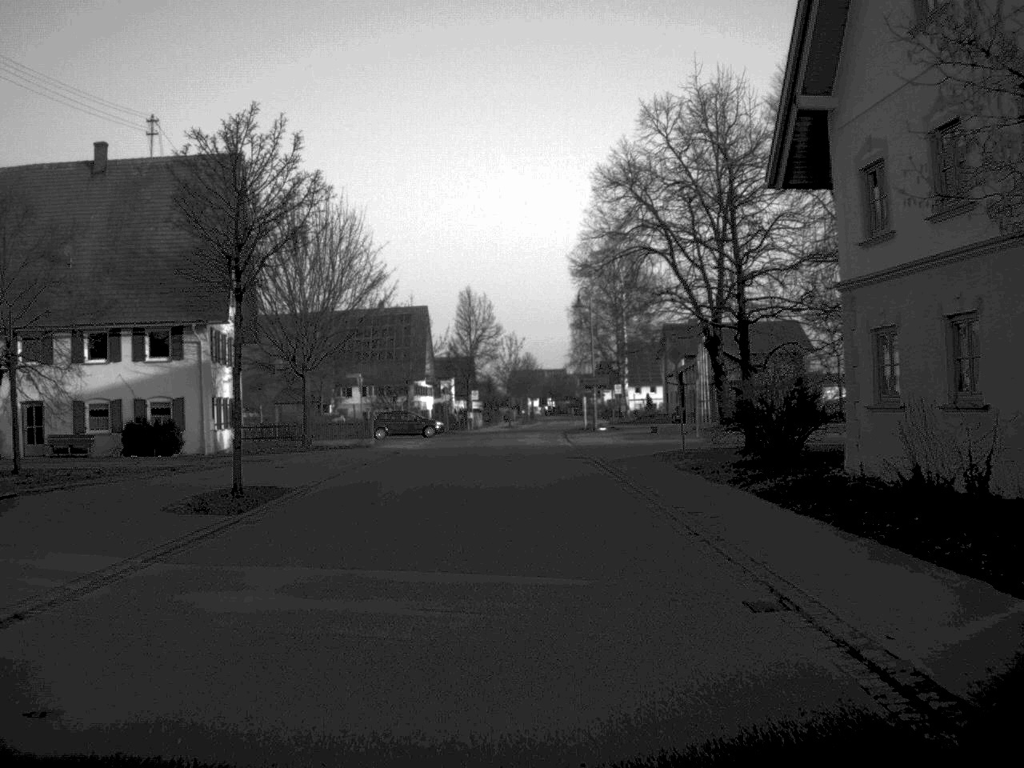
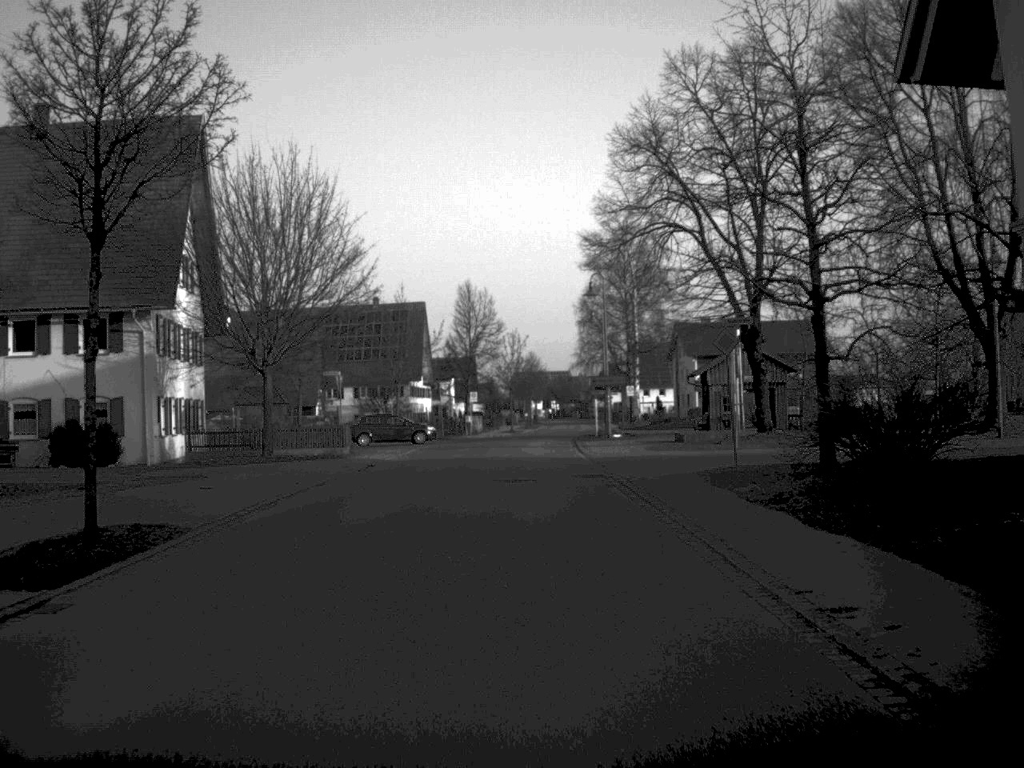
(0.0, +7.9) m; 0°
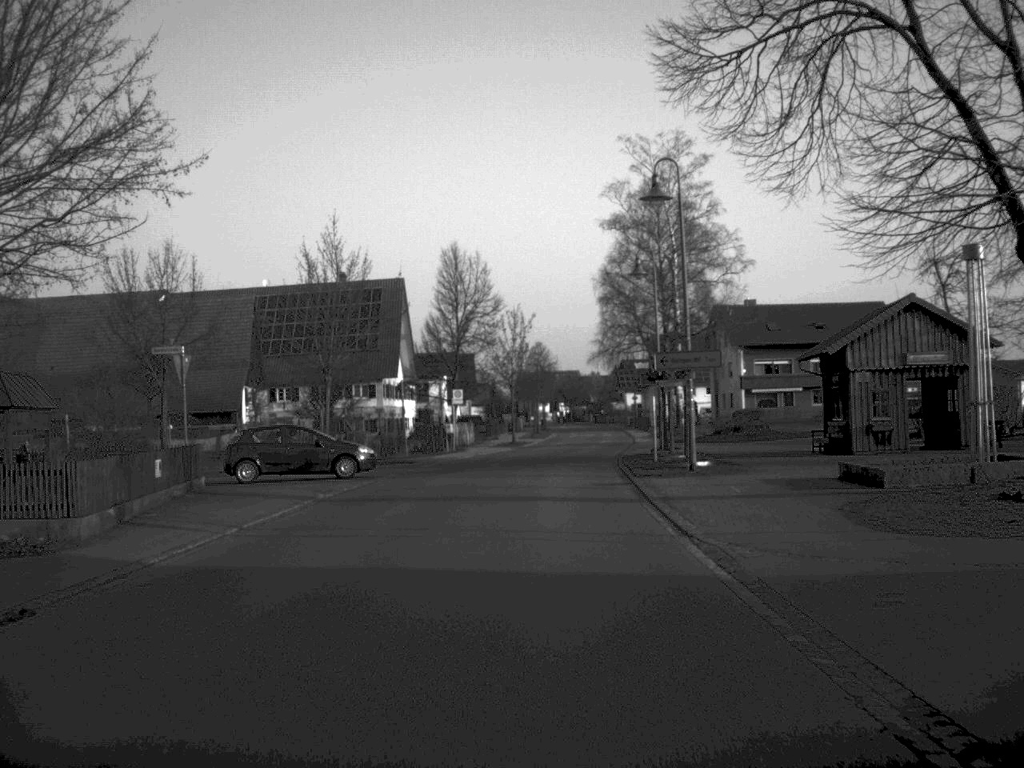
(-0.1, +25.4) m; 0°
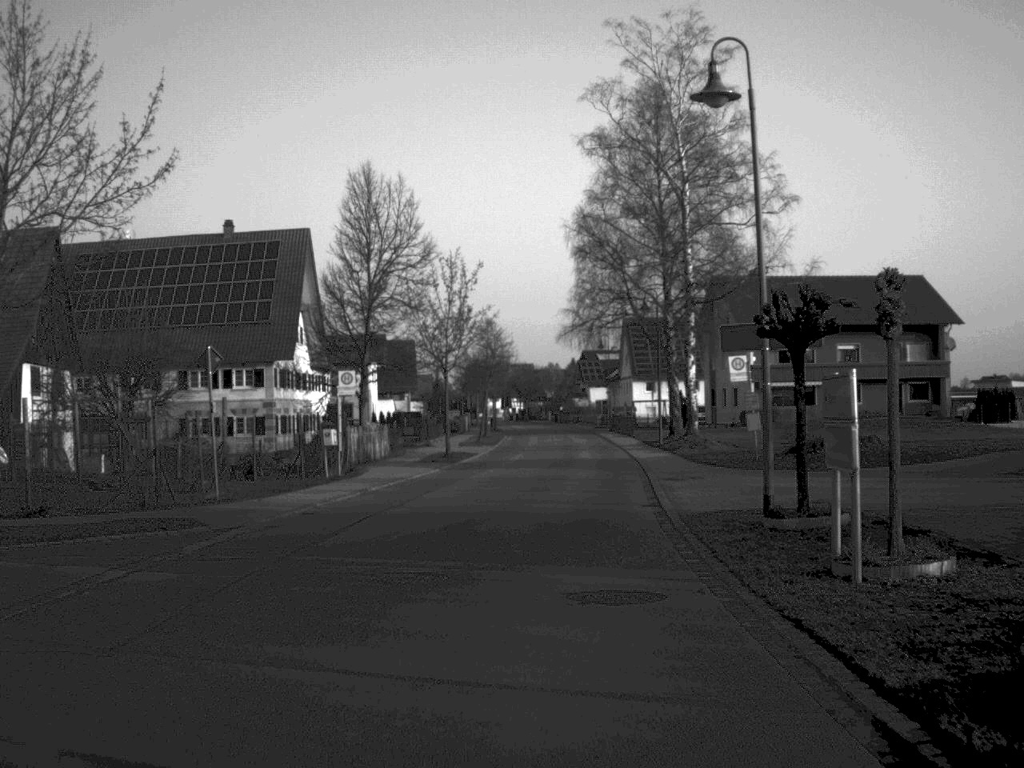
(+0.4, +24.6) m; +2°
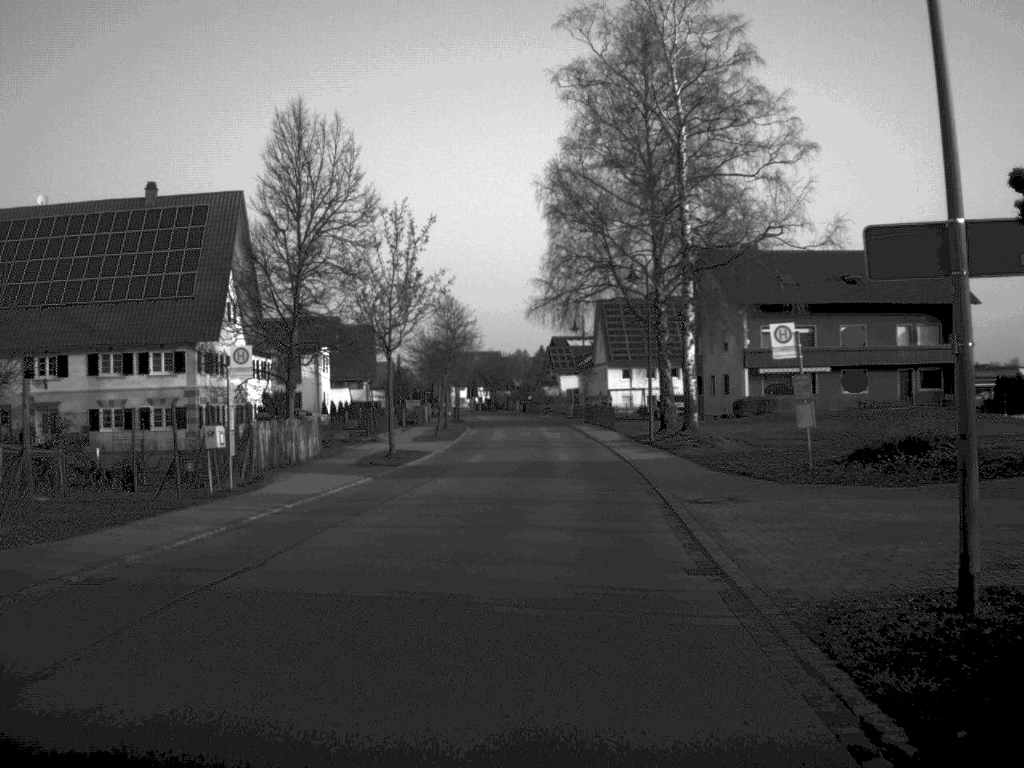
(+0.1, +9.5) m; +1°
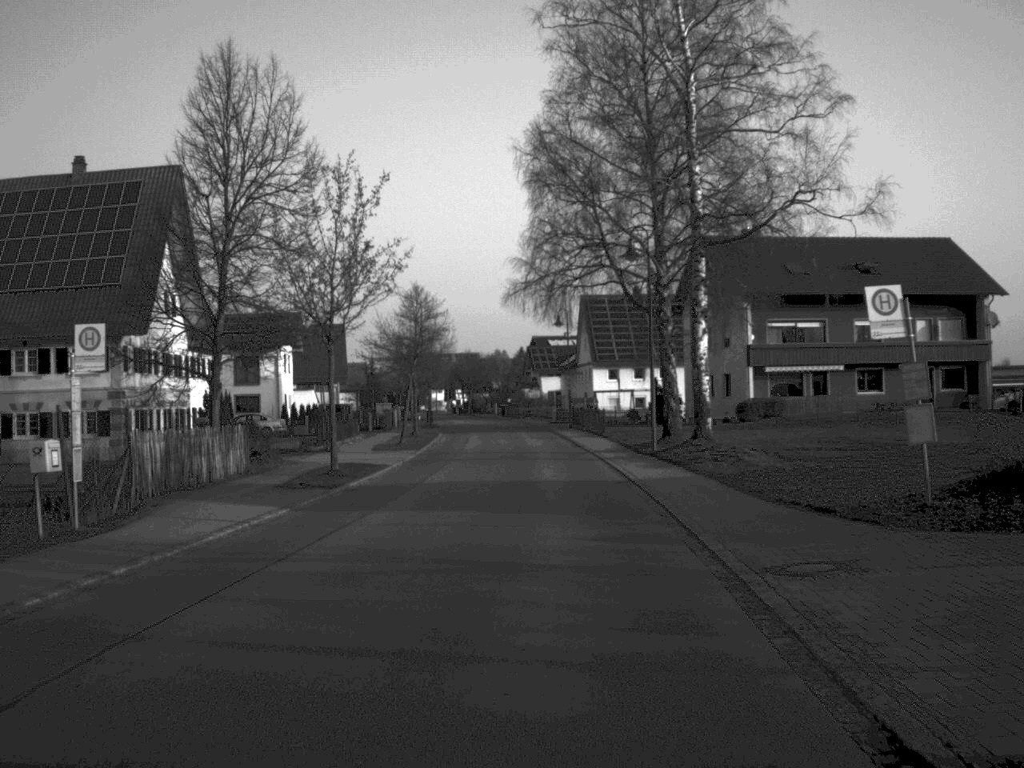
(+0.1, +8.0) m; +1°
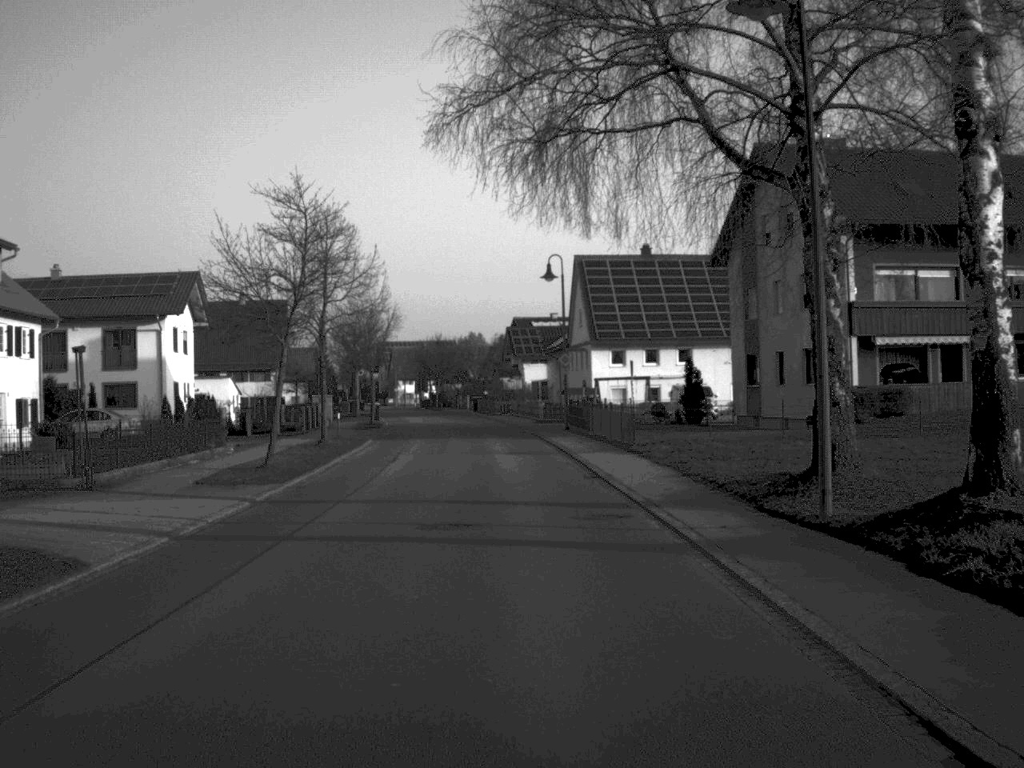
(+0.2, +24.4) m; +1°
